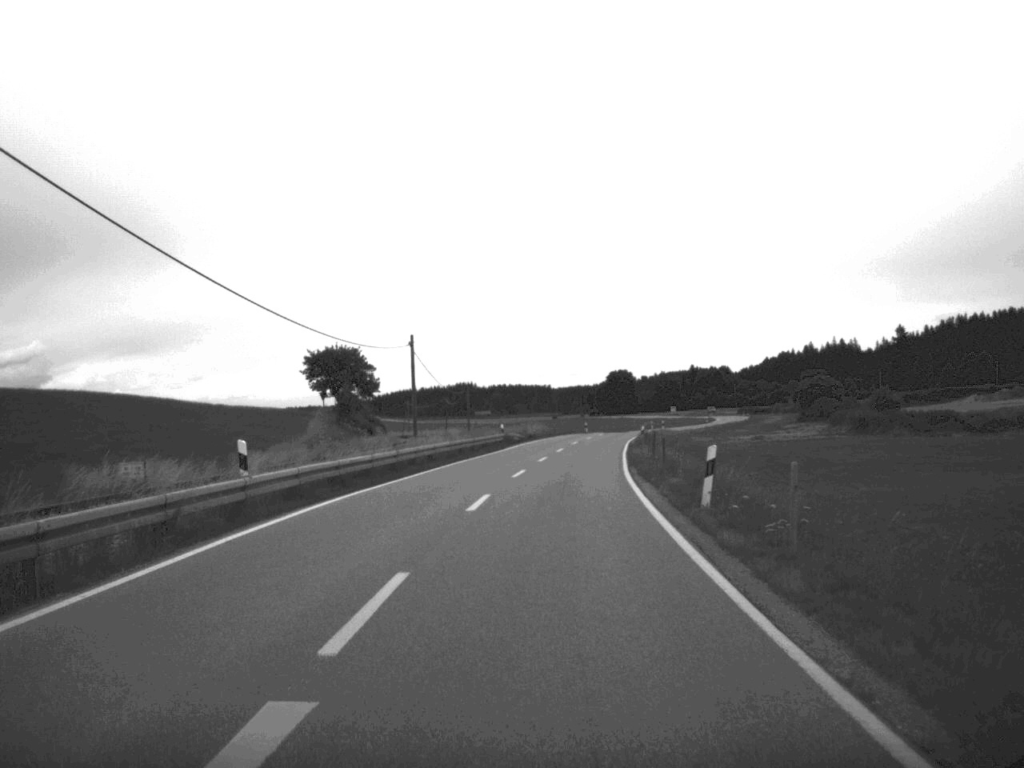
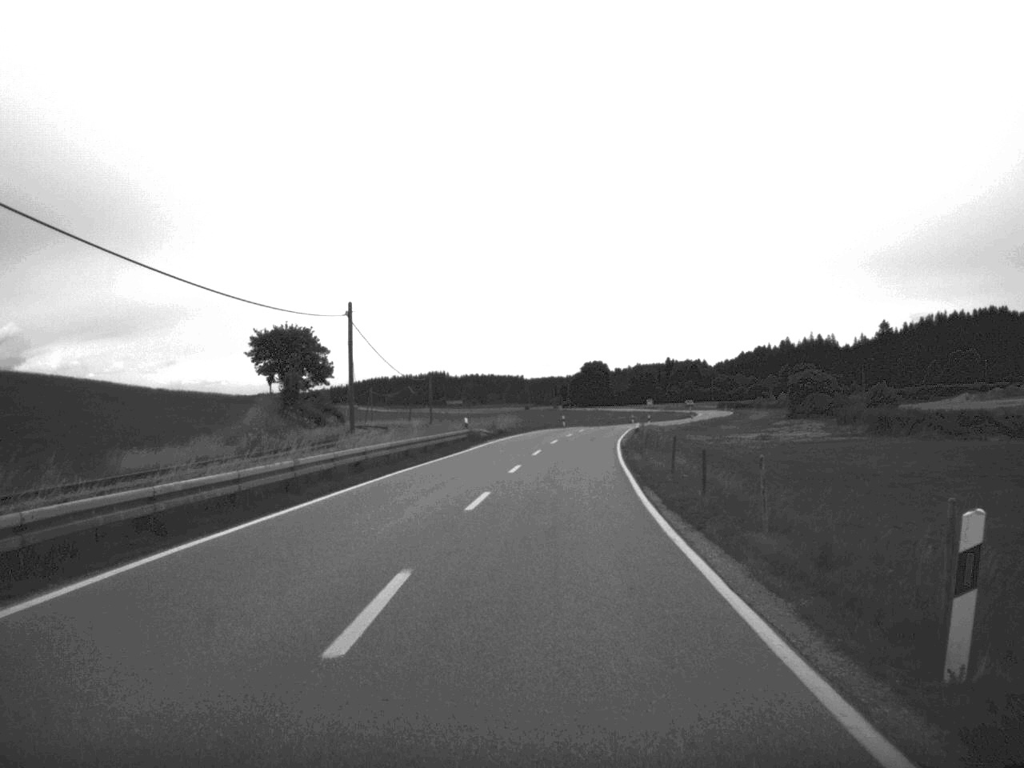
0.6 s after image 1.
(+0.1, +11.9) m; +1°
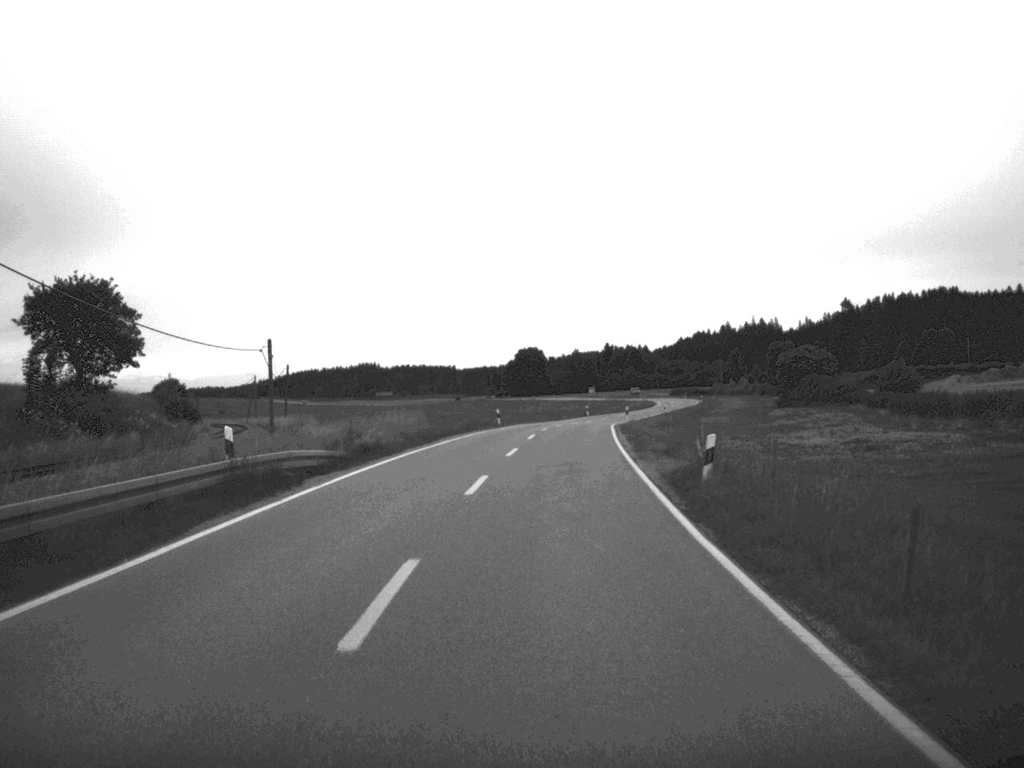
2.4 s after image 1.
(+0.9, +35.0) m; +3°
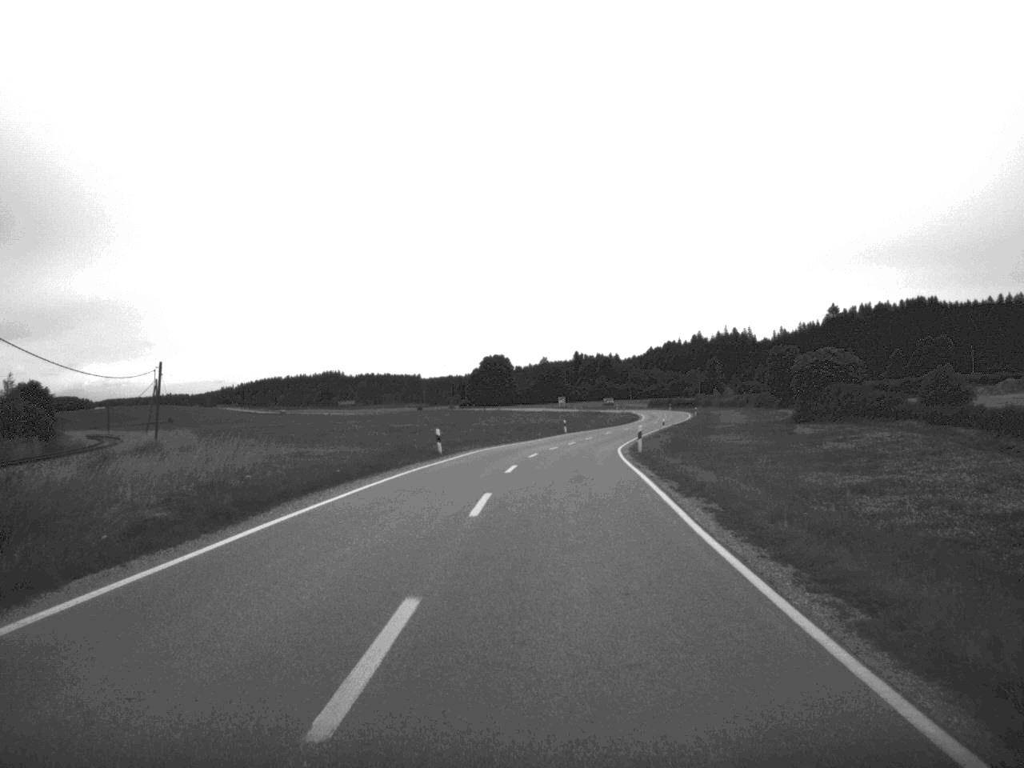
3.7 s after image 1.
(+0.3, +24.9) m; +1°
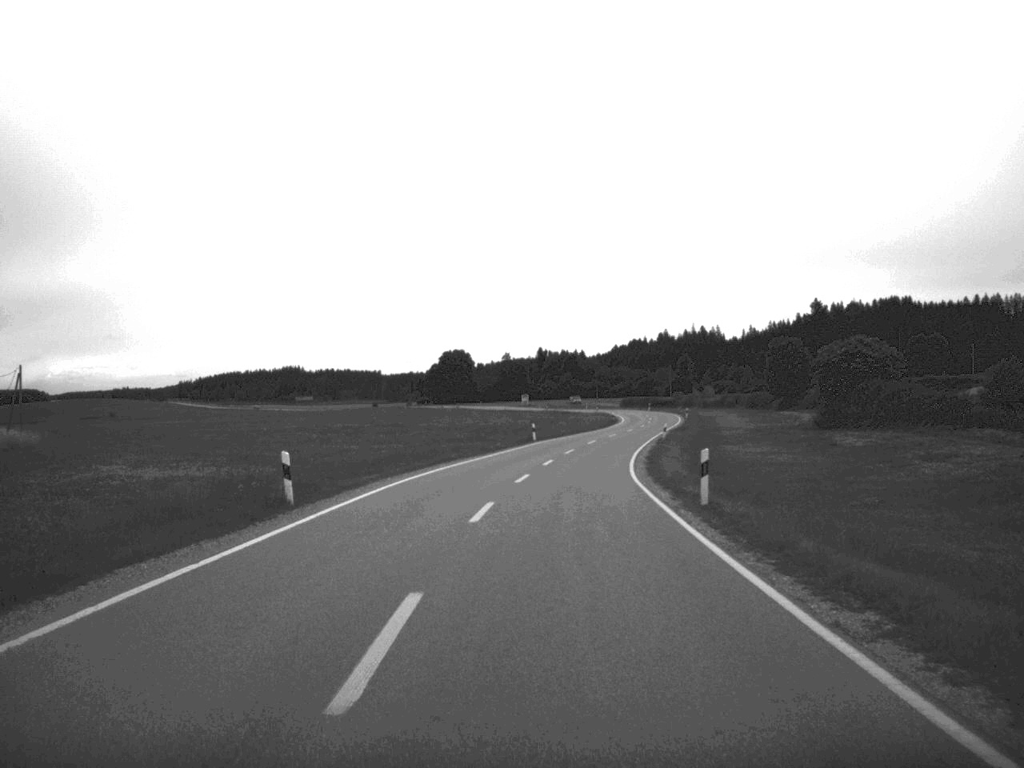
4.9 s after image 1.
(+0.3, +23.0) m; +2°
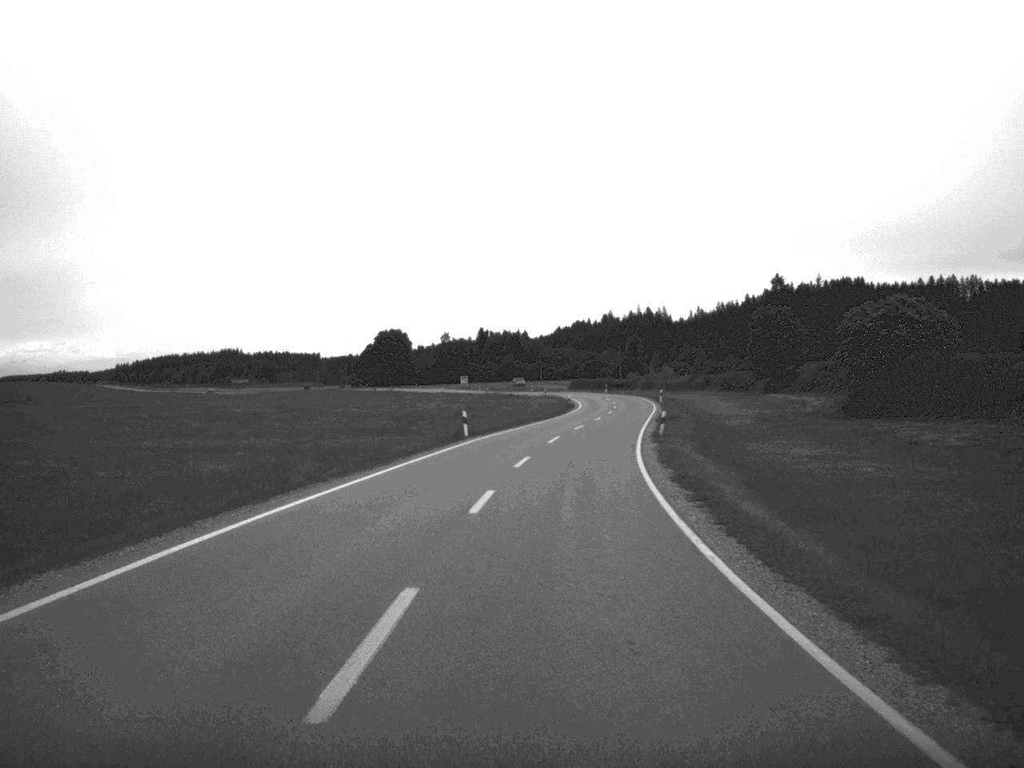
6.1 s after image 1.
(+0.5, +23.4) m; +3°
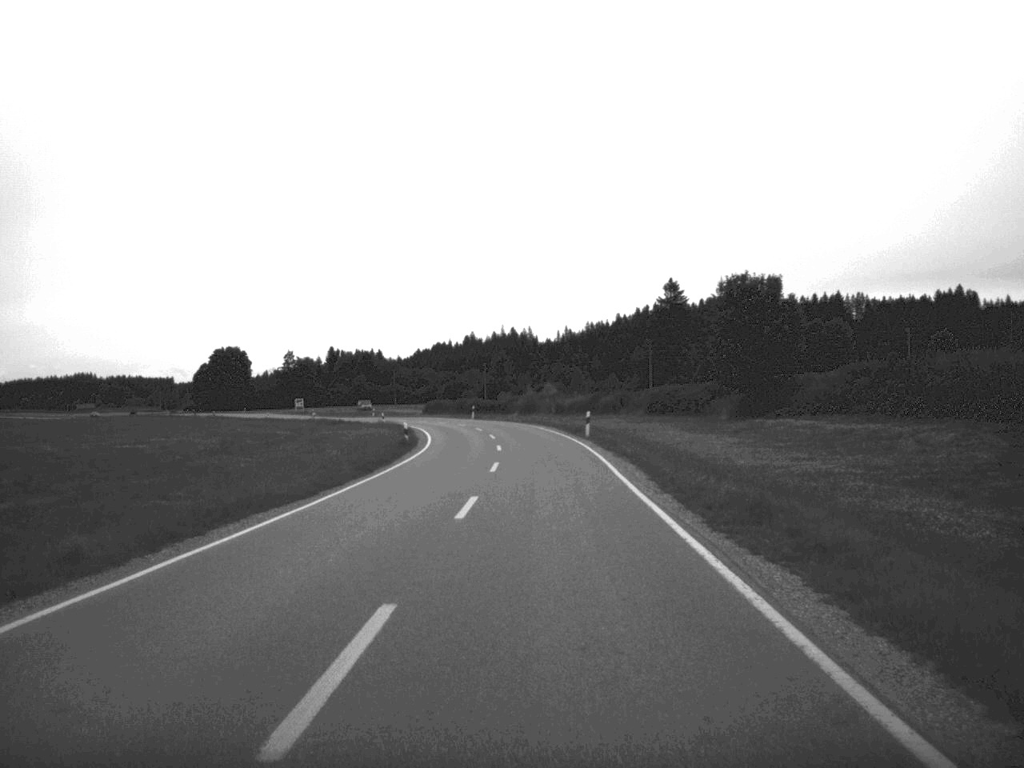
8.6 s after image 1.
(+2.4, +47.3) m; +6°
